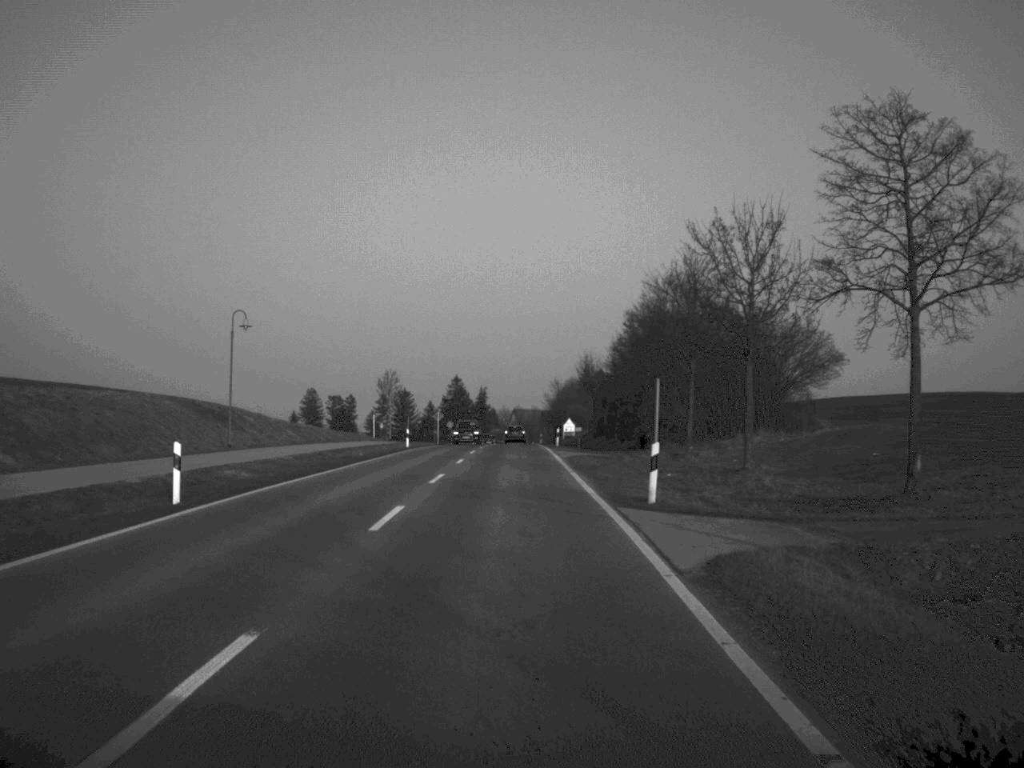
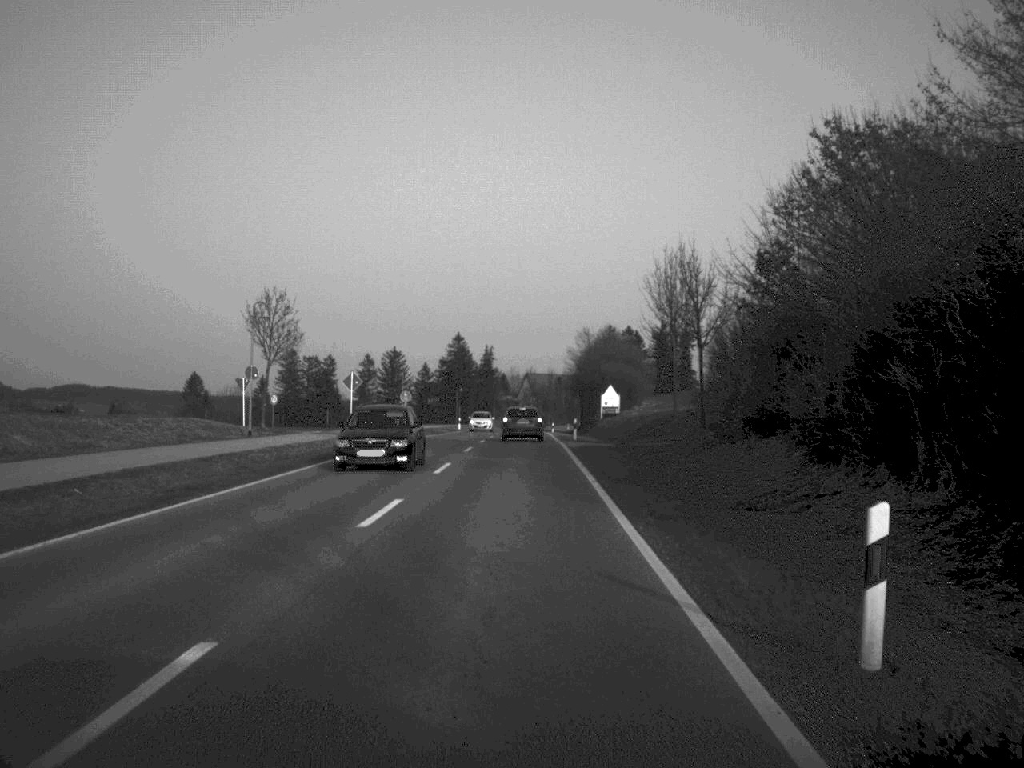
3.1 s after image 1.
(-0.2, +59.8) m; -1°
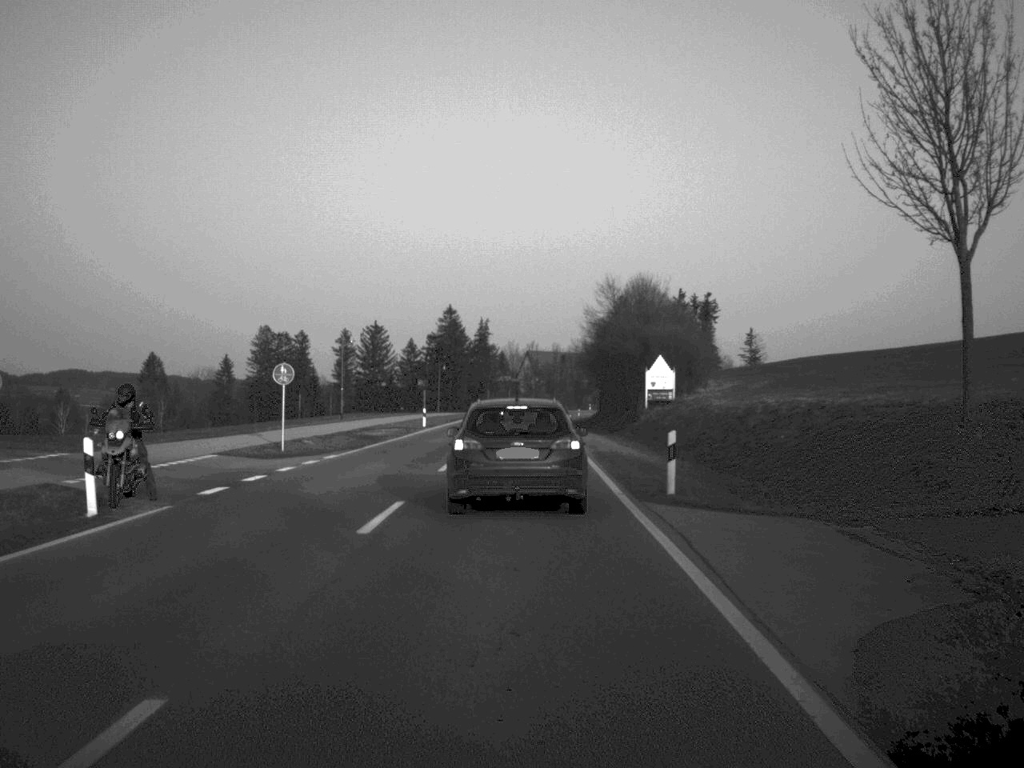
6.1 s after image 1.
(0.0, +37.4) m; 0°
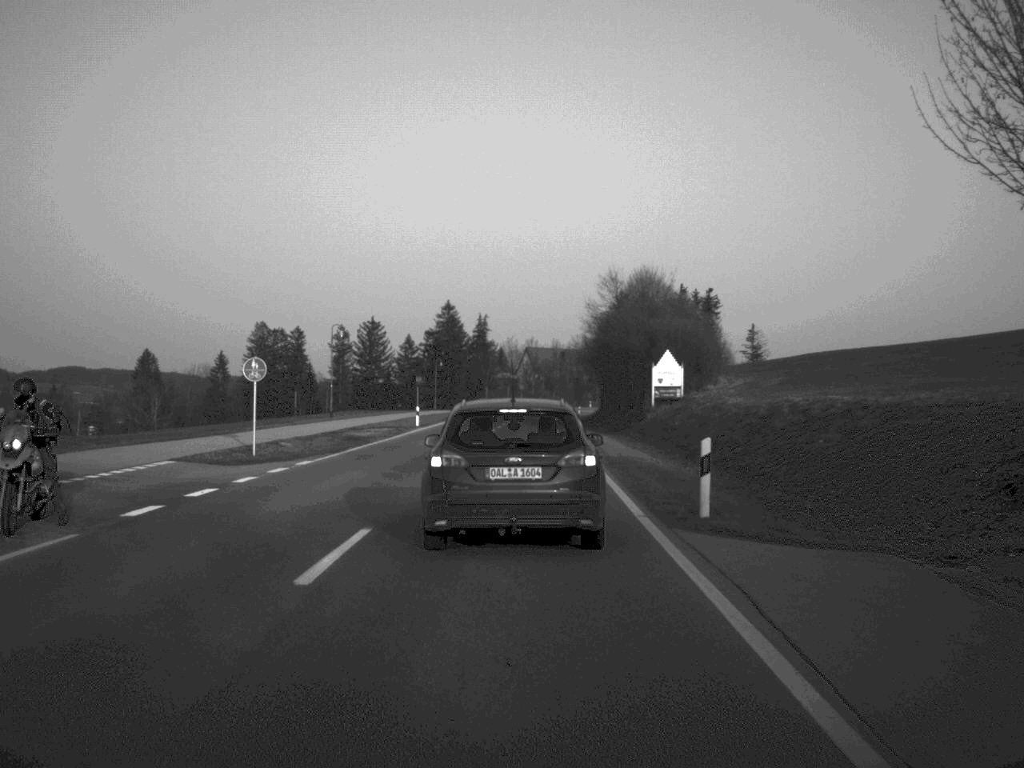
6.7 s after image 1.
(0.0, +3.8) m; 0°
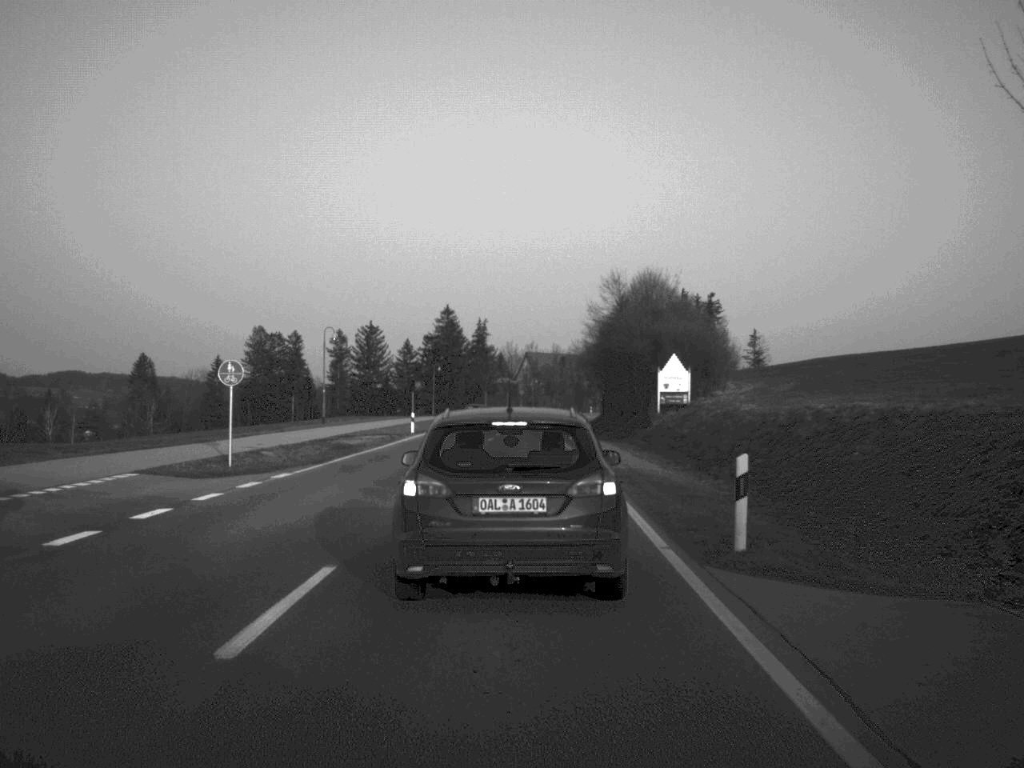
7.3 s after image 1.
(0.0, +2.7) m; 0°
